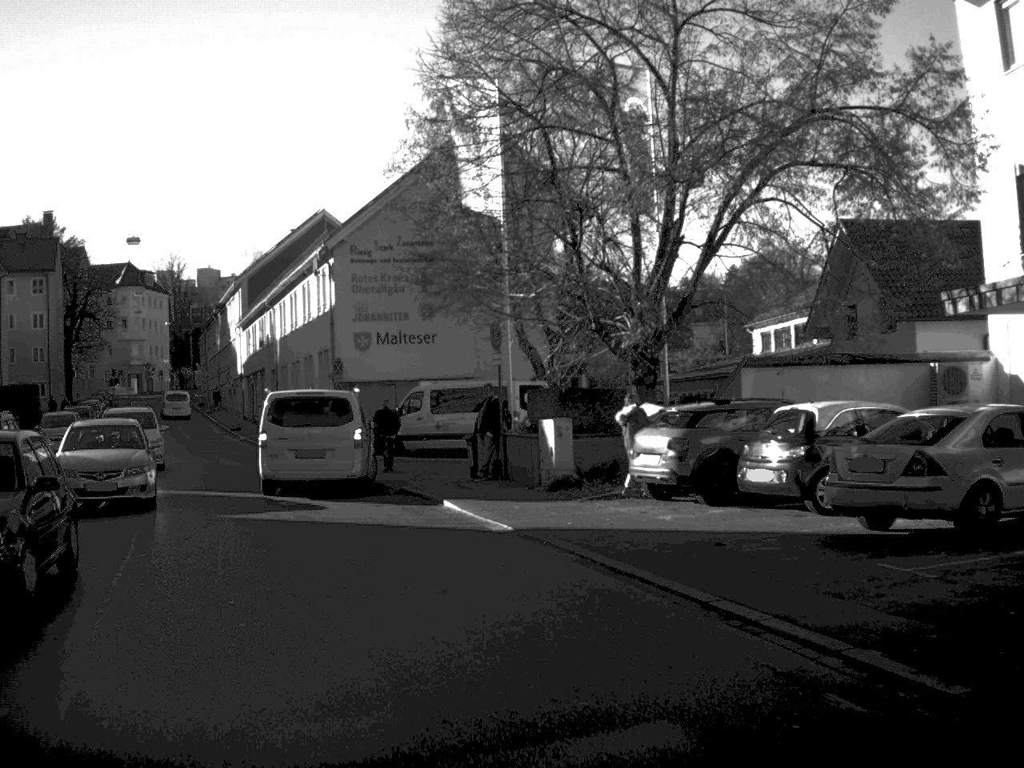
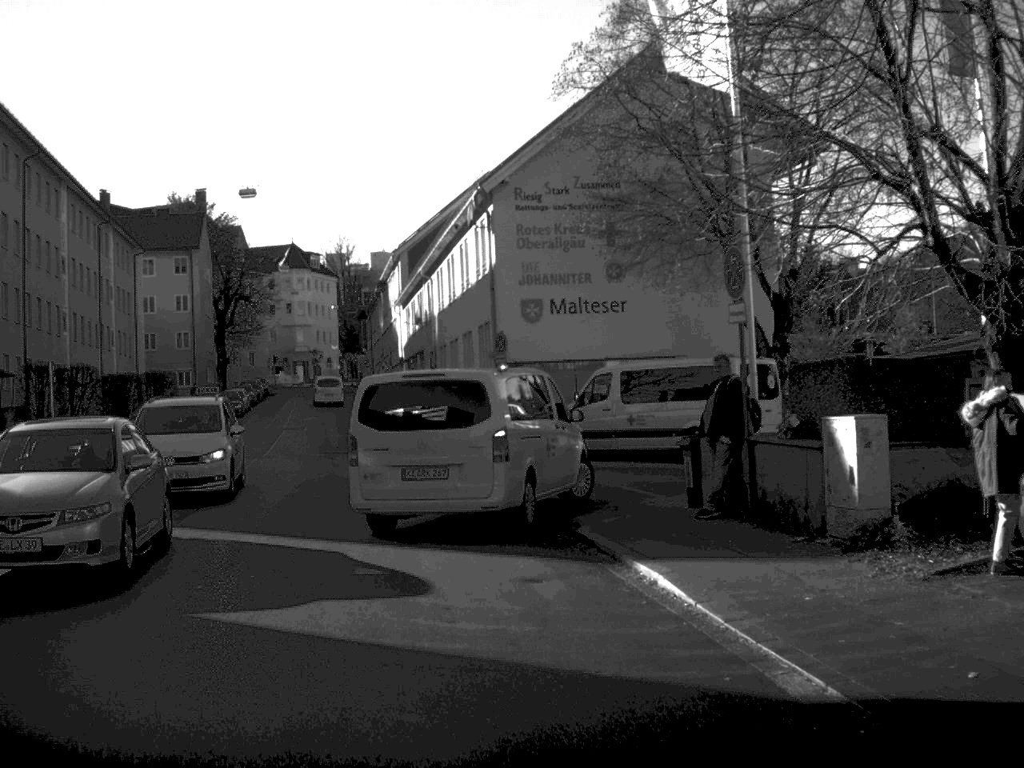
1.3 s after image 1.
(-0.6, +9.5) m; -8°
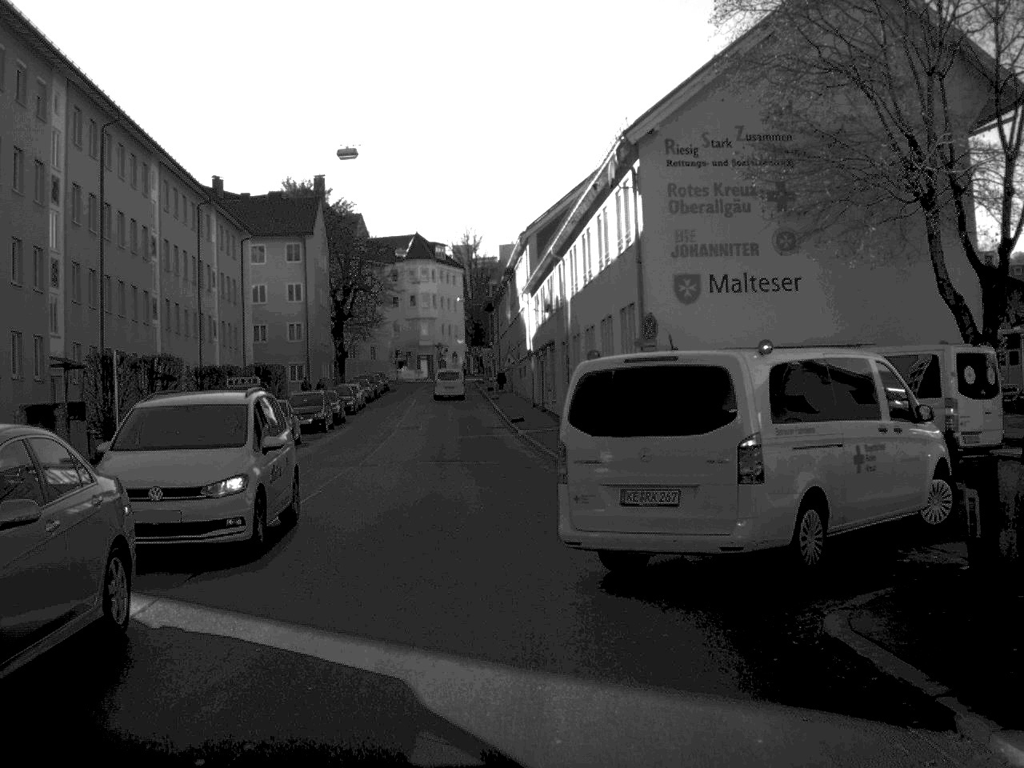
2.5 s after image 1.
(-0.3, +6.0) m; -6°
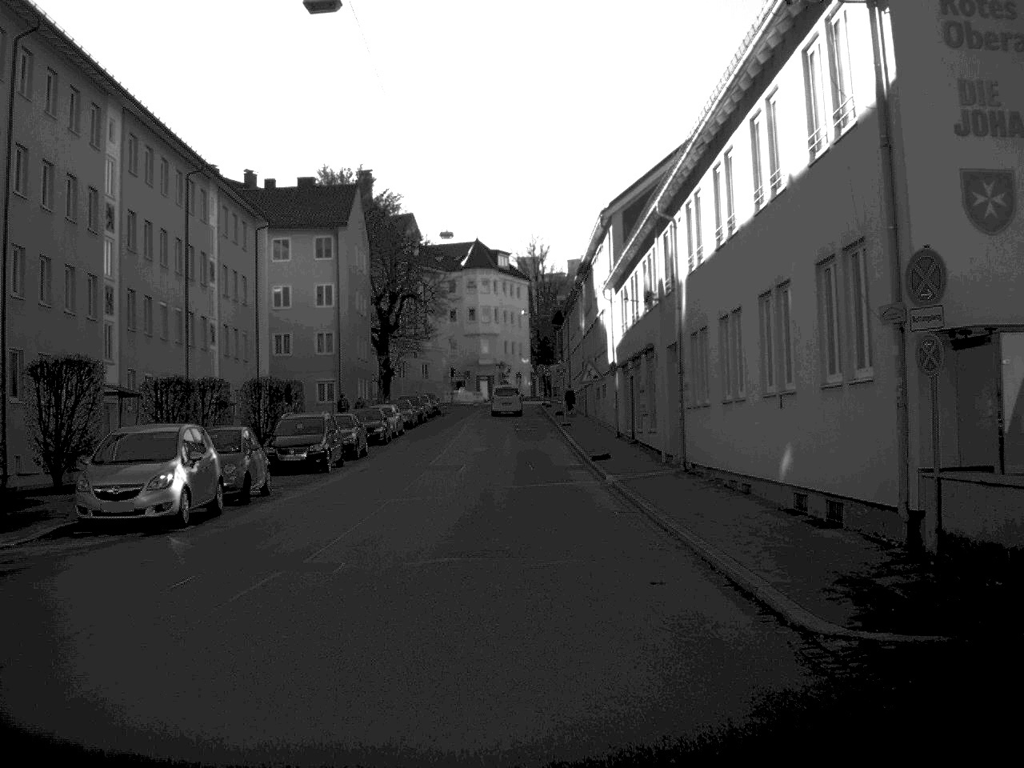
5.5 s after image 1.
(-0.5, +15.0) m; -3°
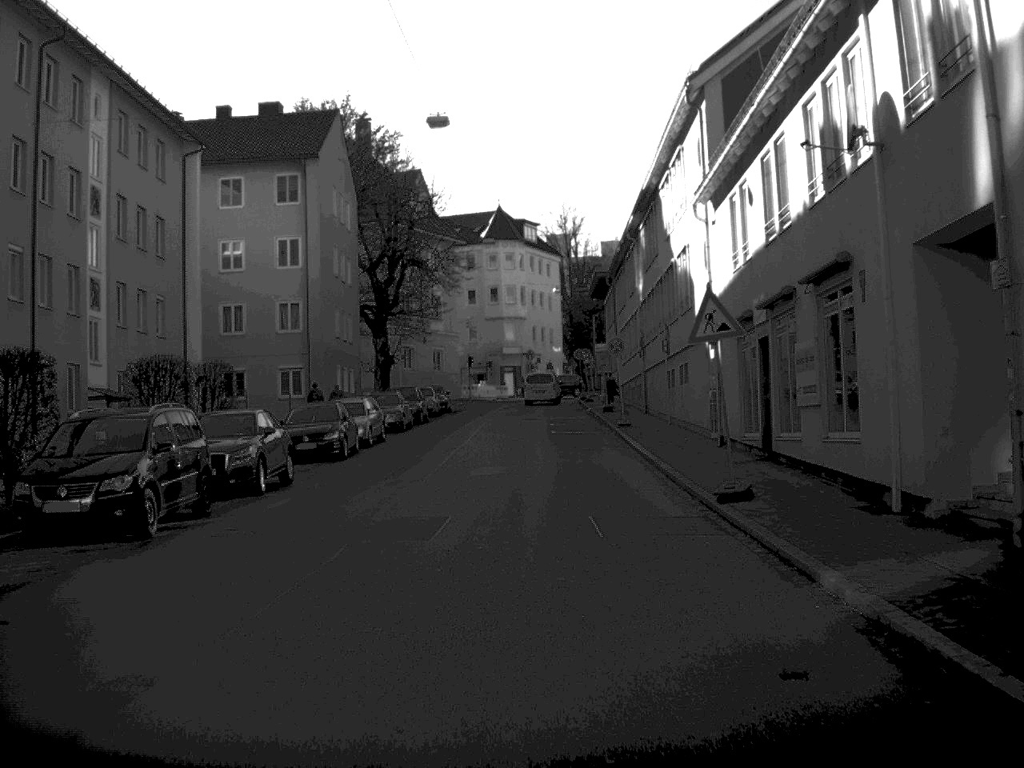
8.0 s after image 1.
(-0.3, +19.3) m; -1°
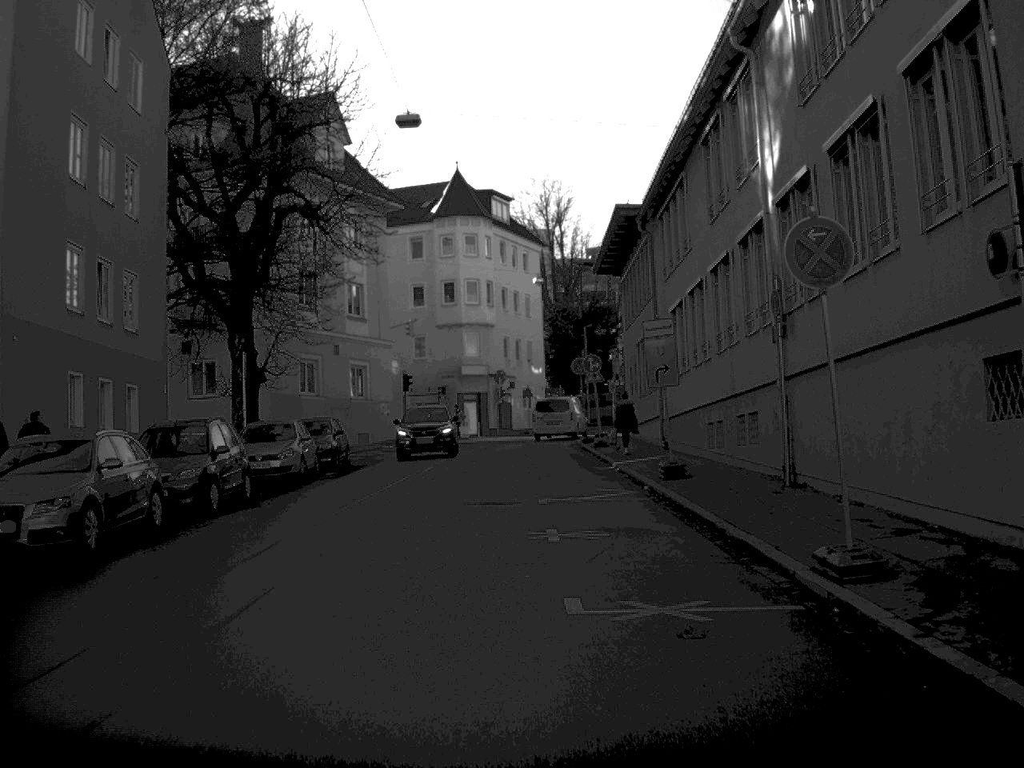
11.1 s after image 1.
(+0.2, +31.4) m; +1°
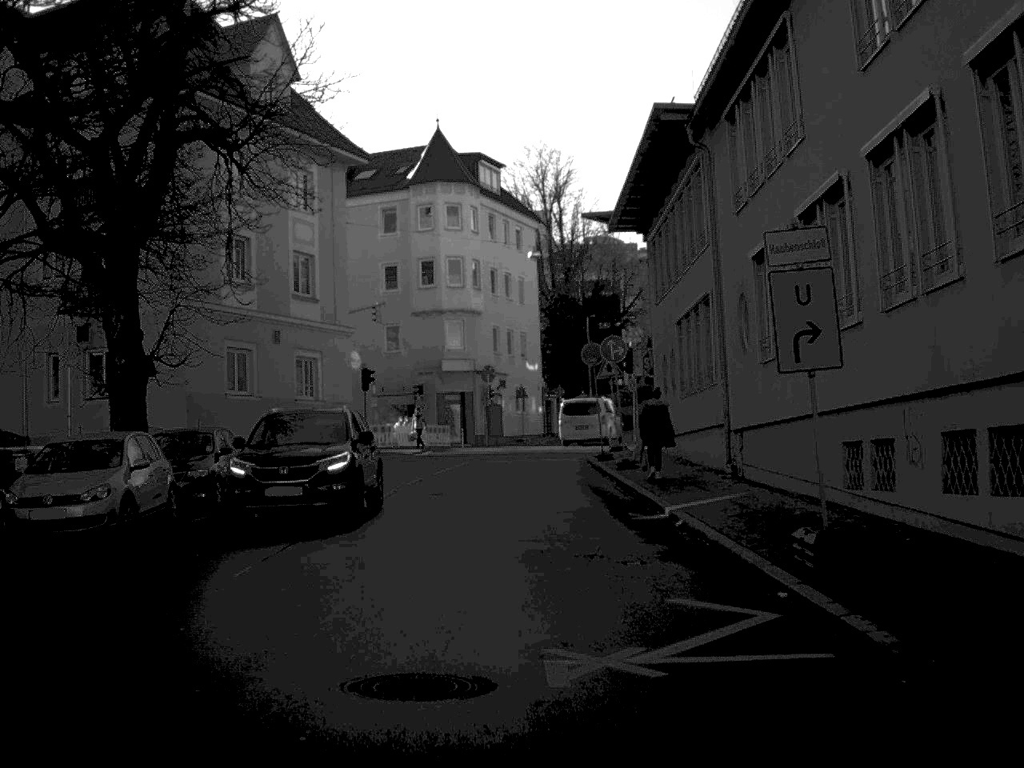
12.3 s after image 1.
(0.0, +12.6) m; 0°
